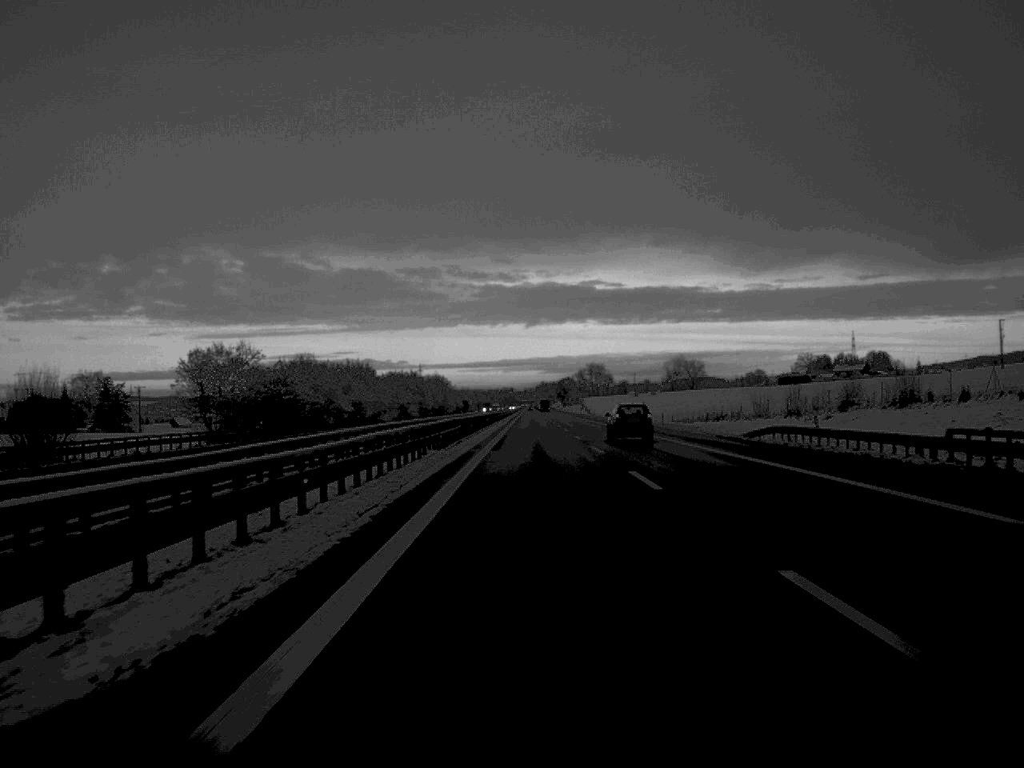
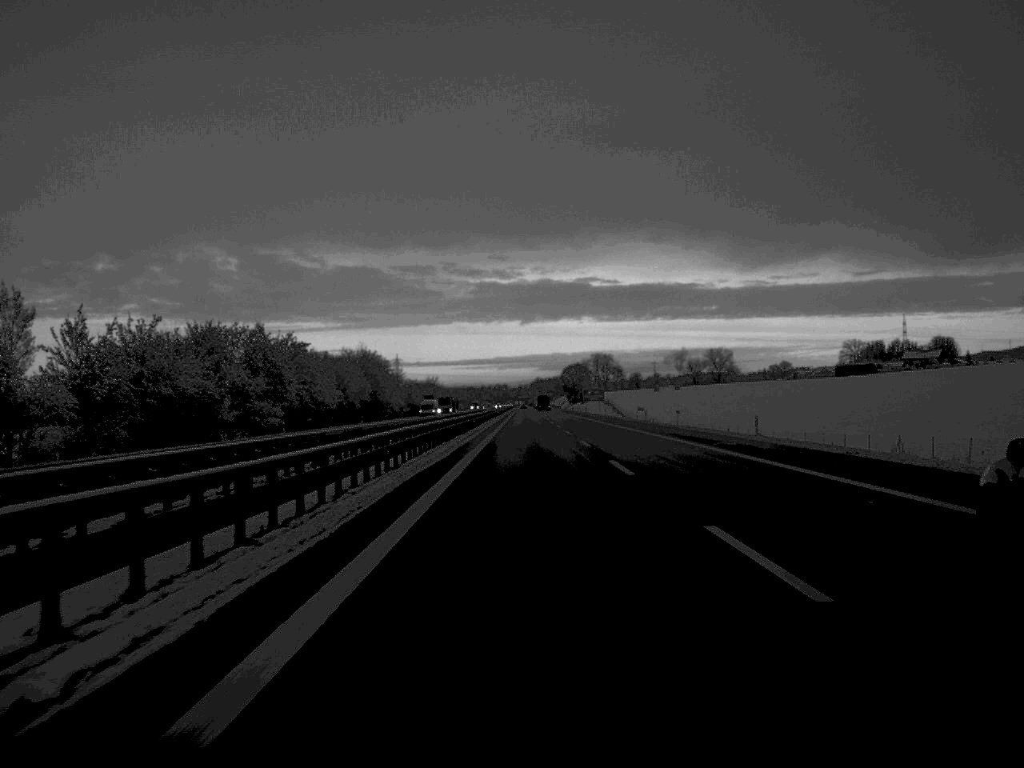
(+0.2, +139.3) m; 0°
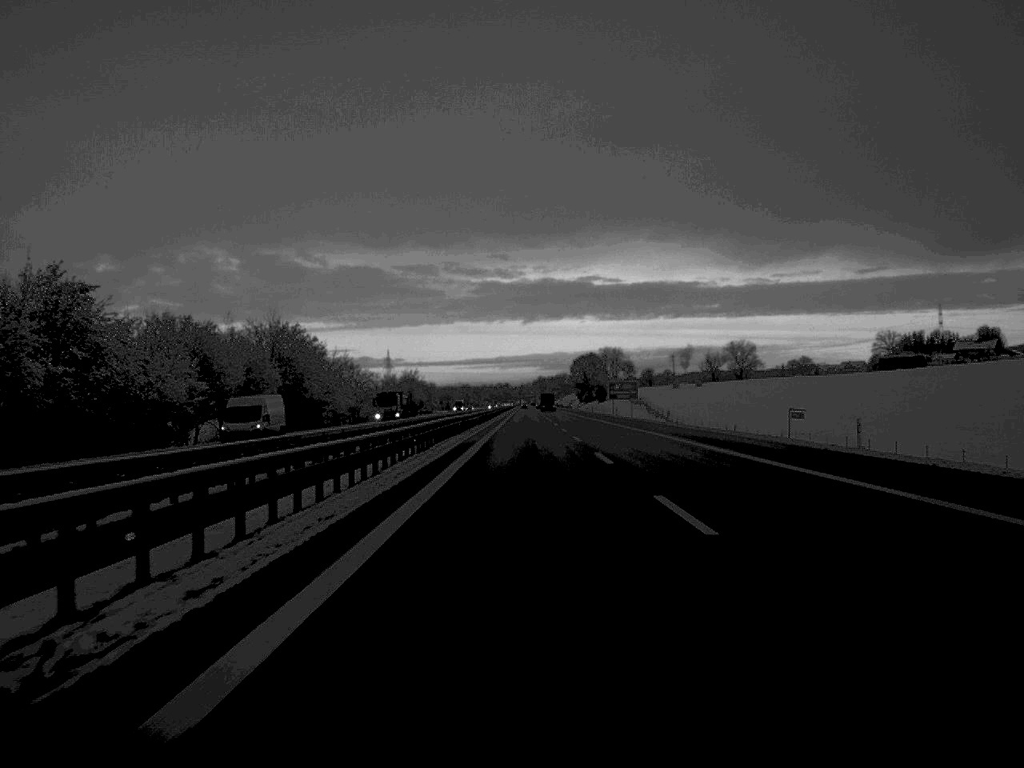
(0.0, +66.8) m; 0°
